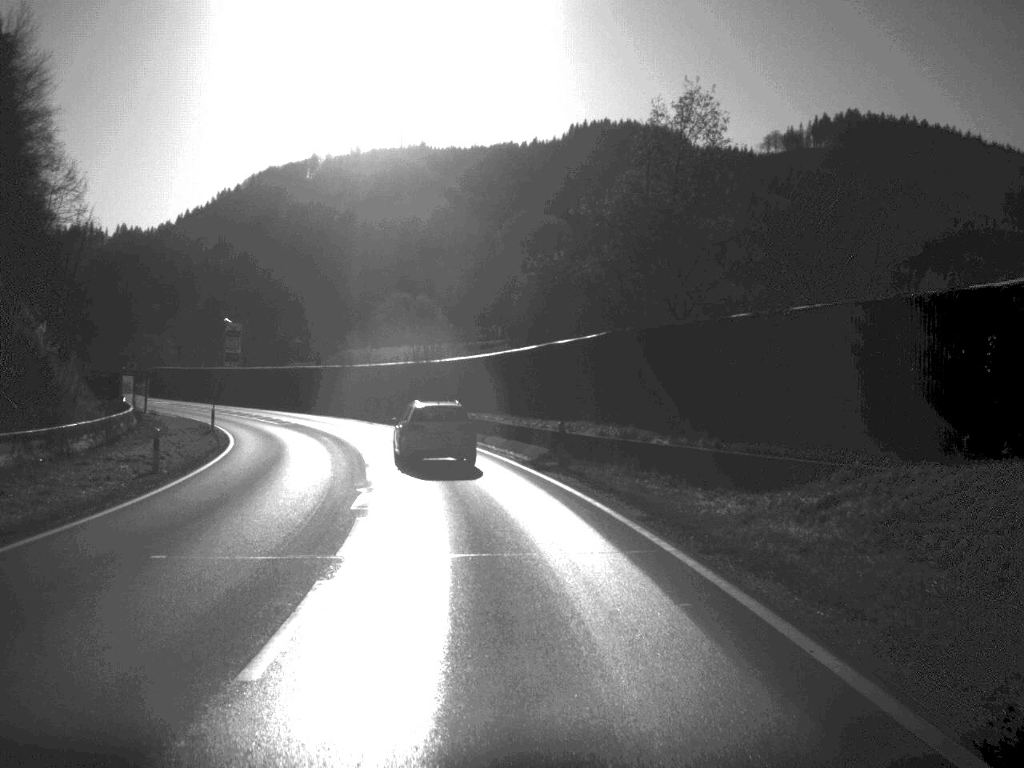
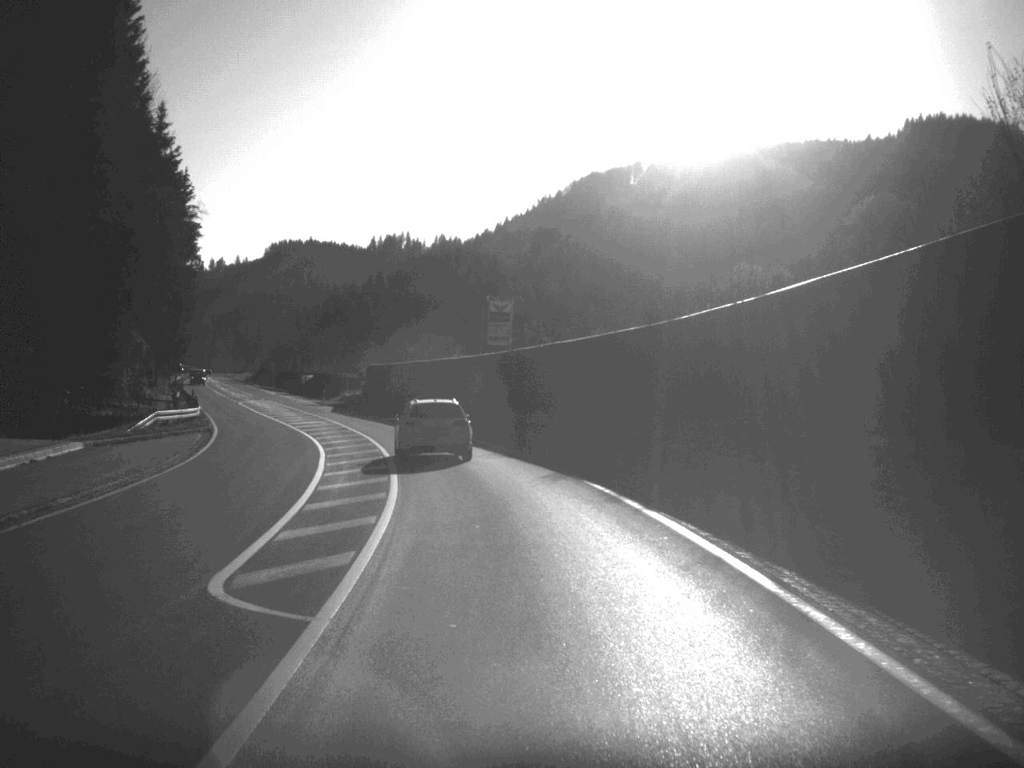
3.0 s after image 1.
(-7.2, +55.9) m; -15°
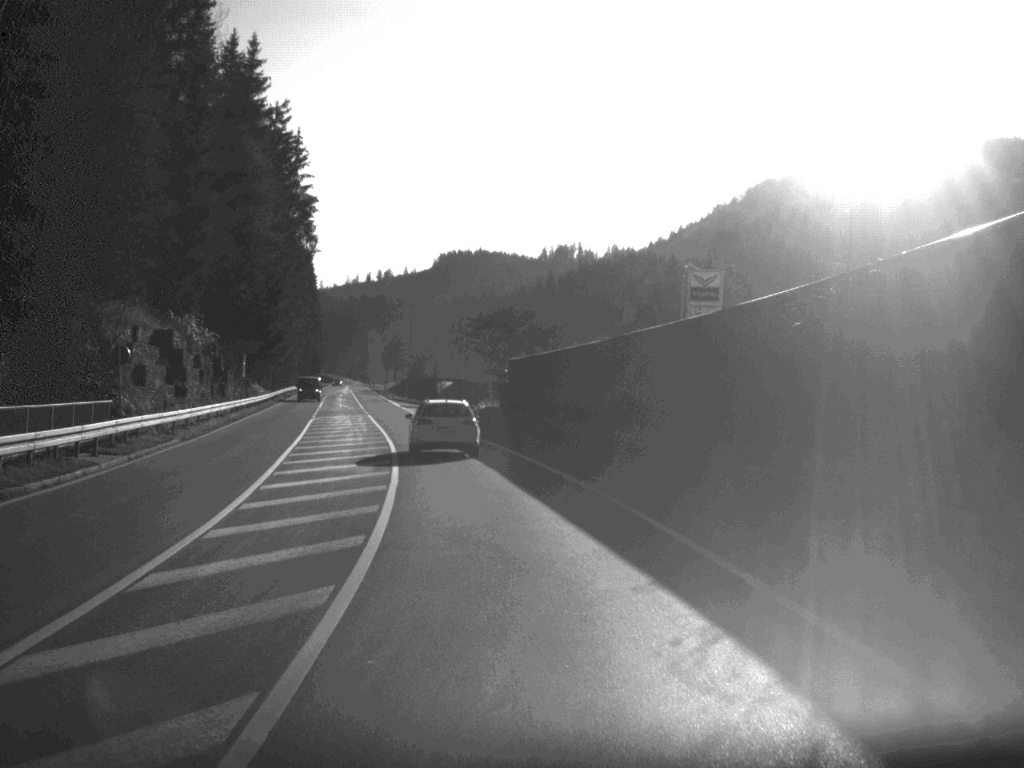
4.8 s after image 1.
(-2.4, +34.2) m; -8°
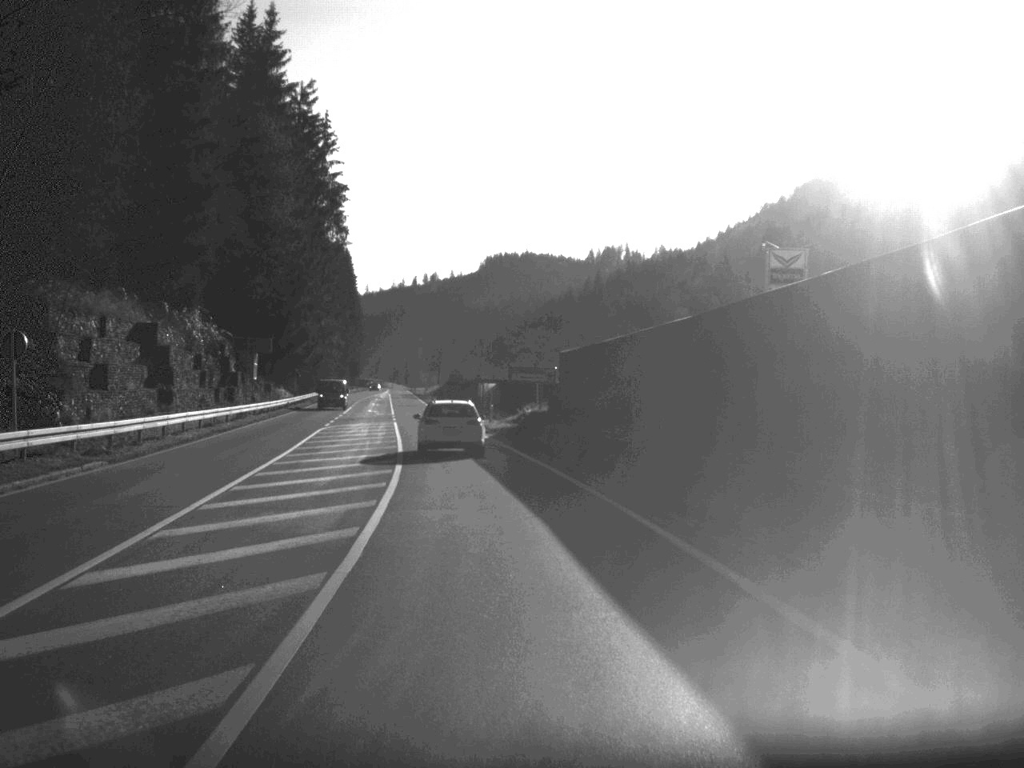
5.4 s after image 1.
(-0.2, +11.3) m; -2°
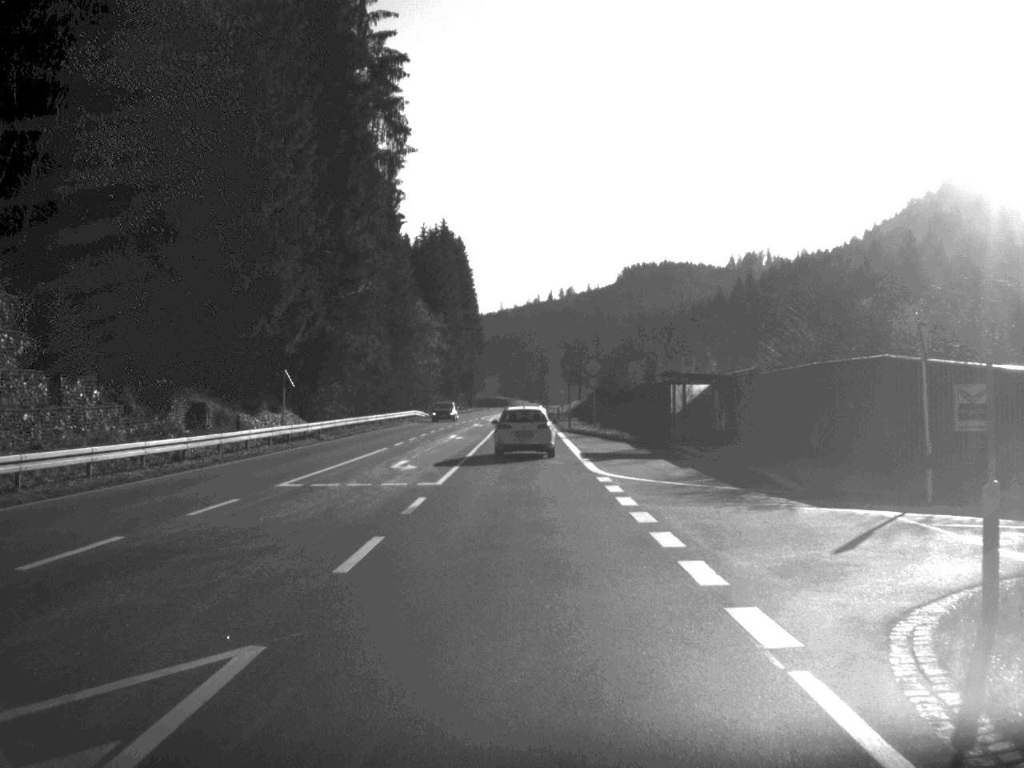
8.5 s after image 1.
(-3.8, +57.6) m; -6°
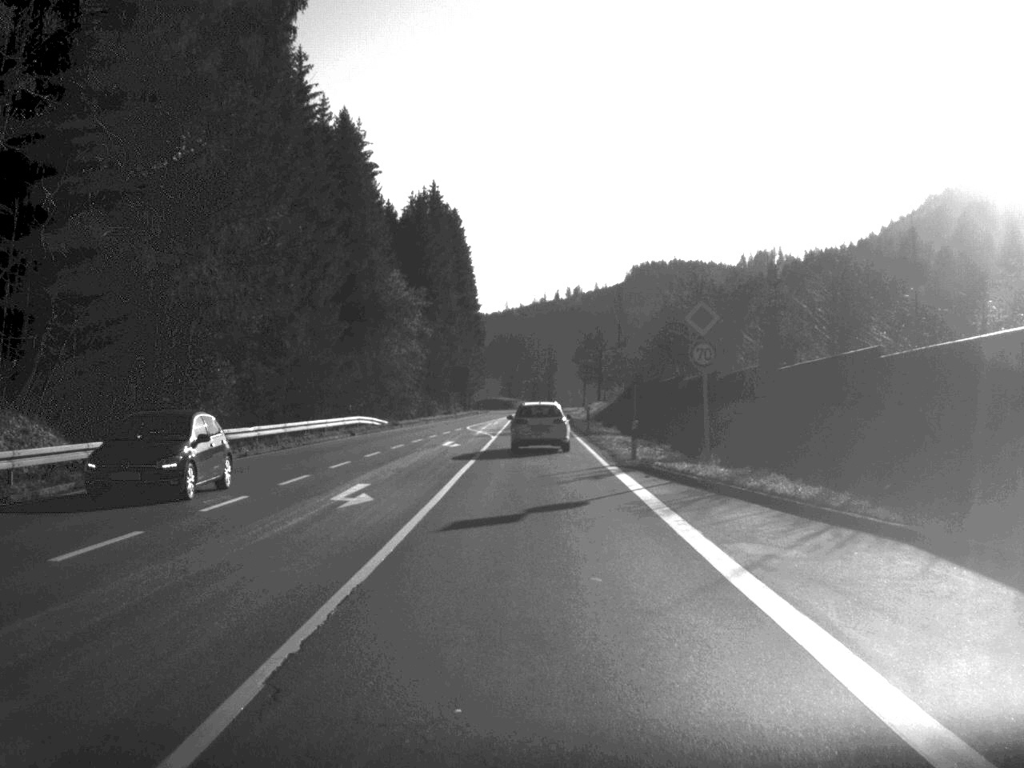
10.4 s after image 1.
(-0.2, +36.5) m; 0°
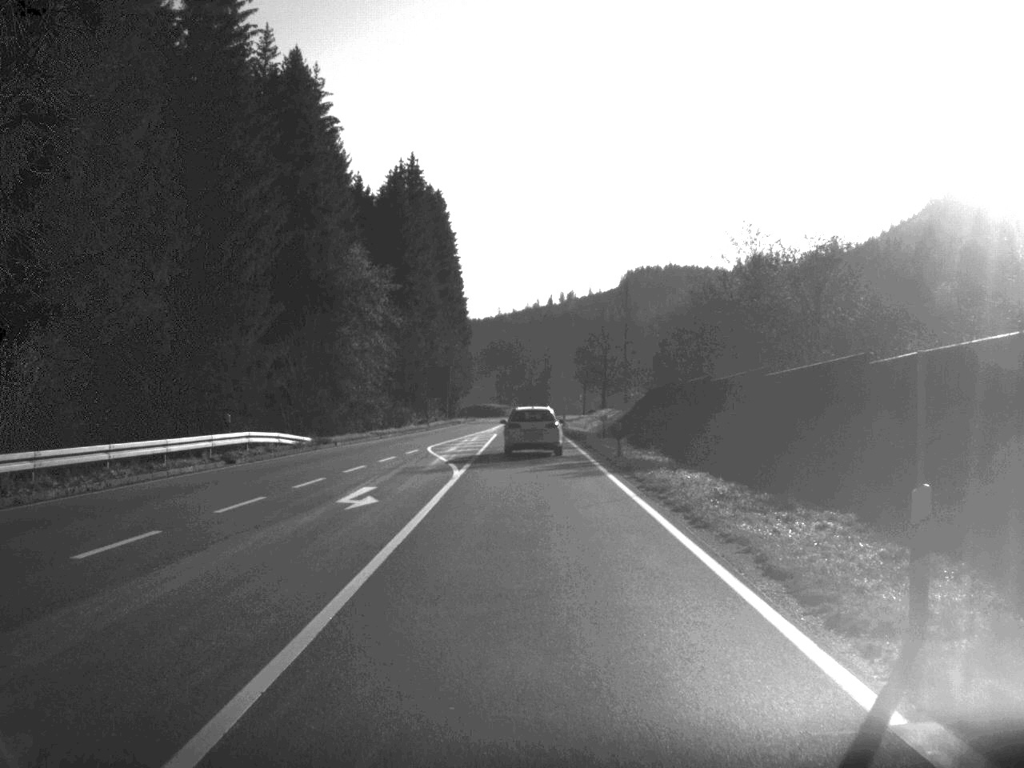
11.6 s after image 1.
(+0.1, +23.3) m; 0°
